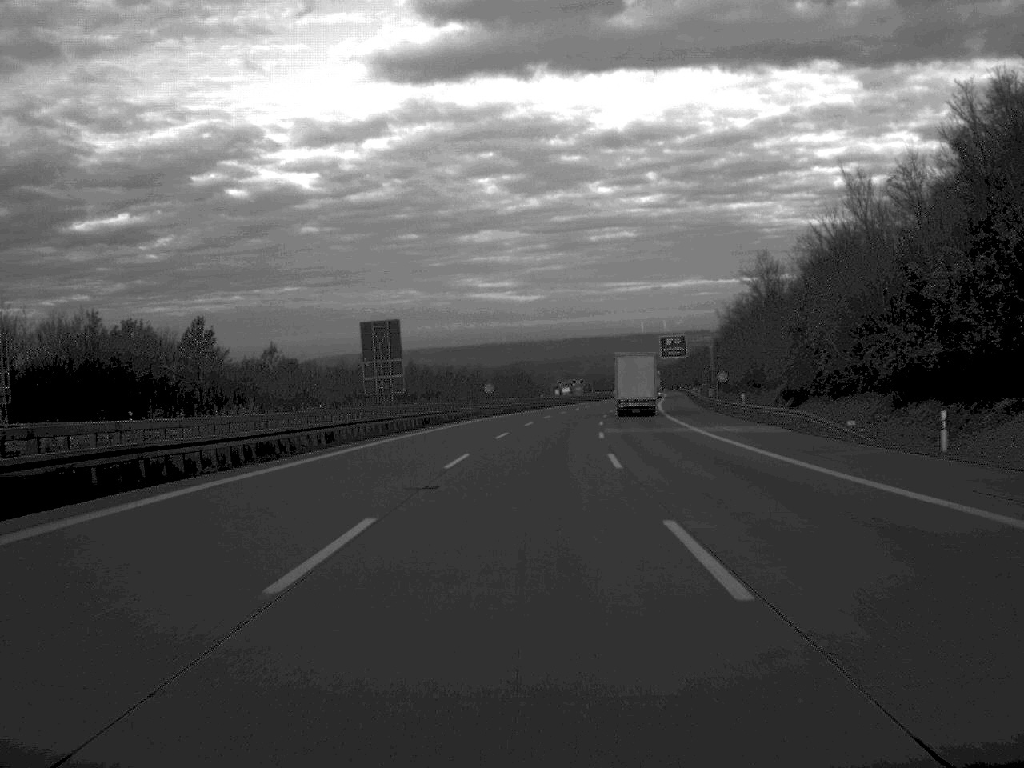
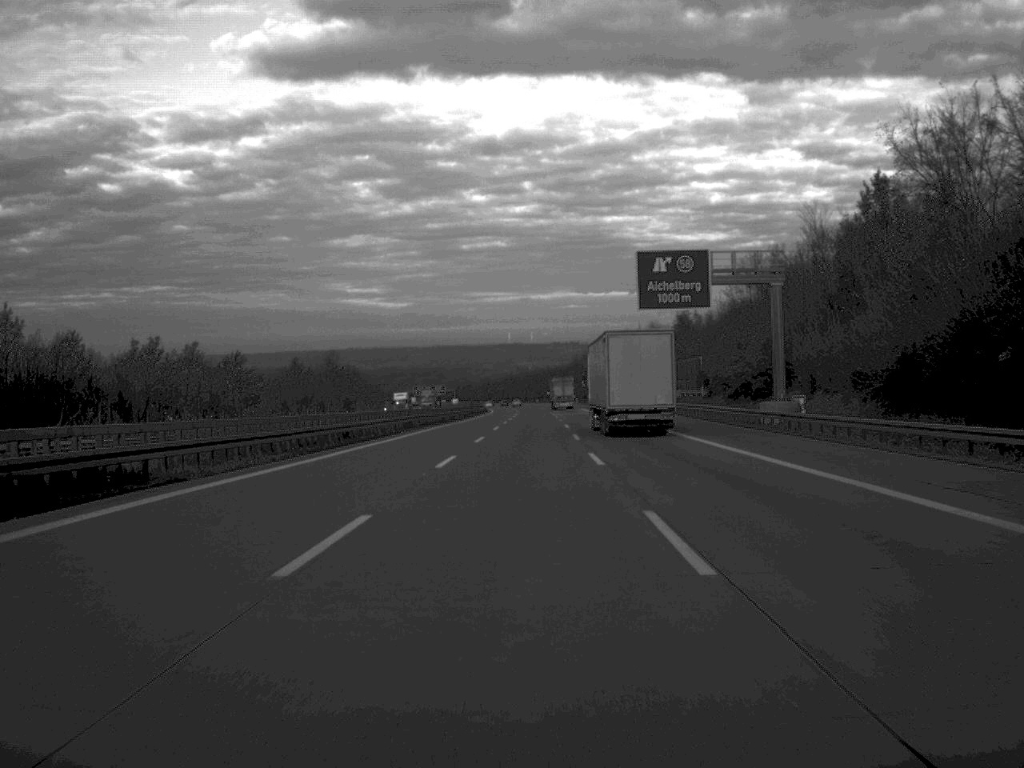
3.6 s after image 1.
(+7.3, +123.6) m; +6°
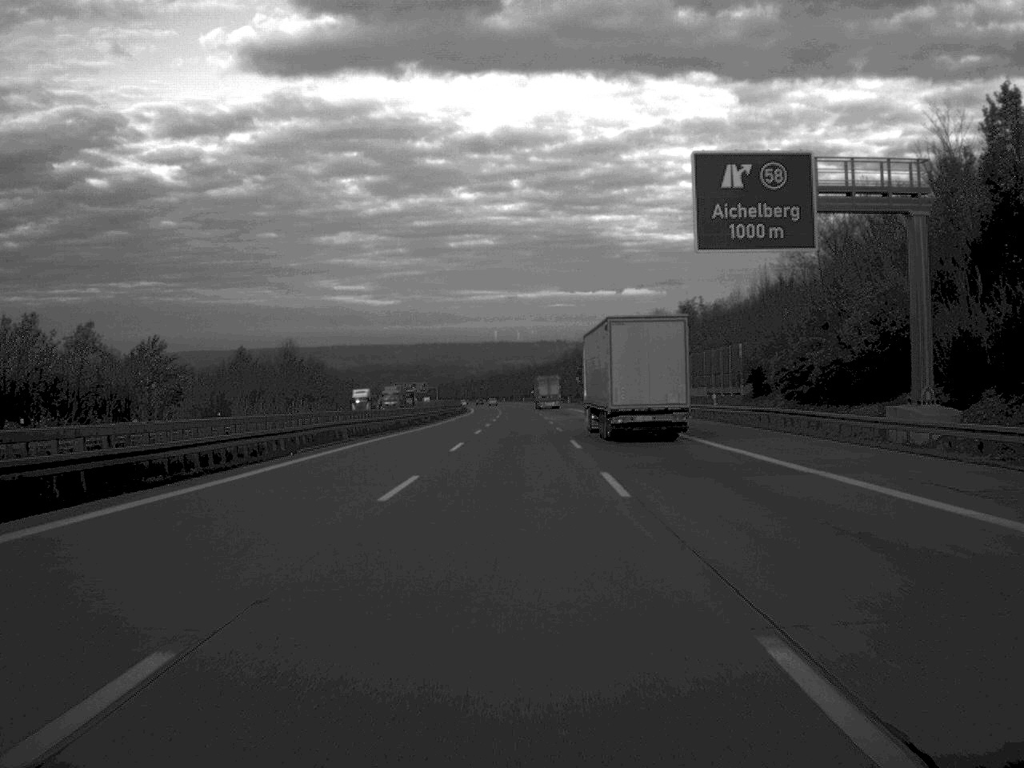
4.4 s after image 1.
(+0.1, +27.3) m; +1°
